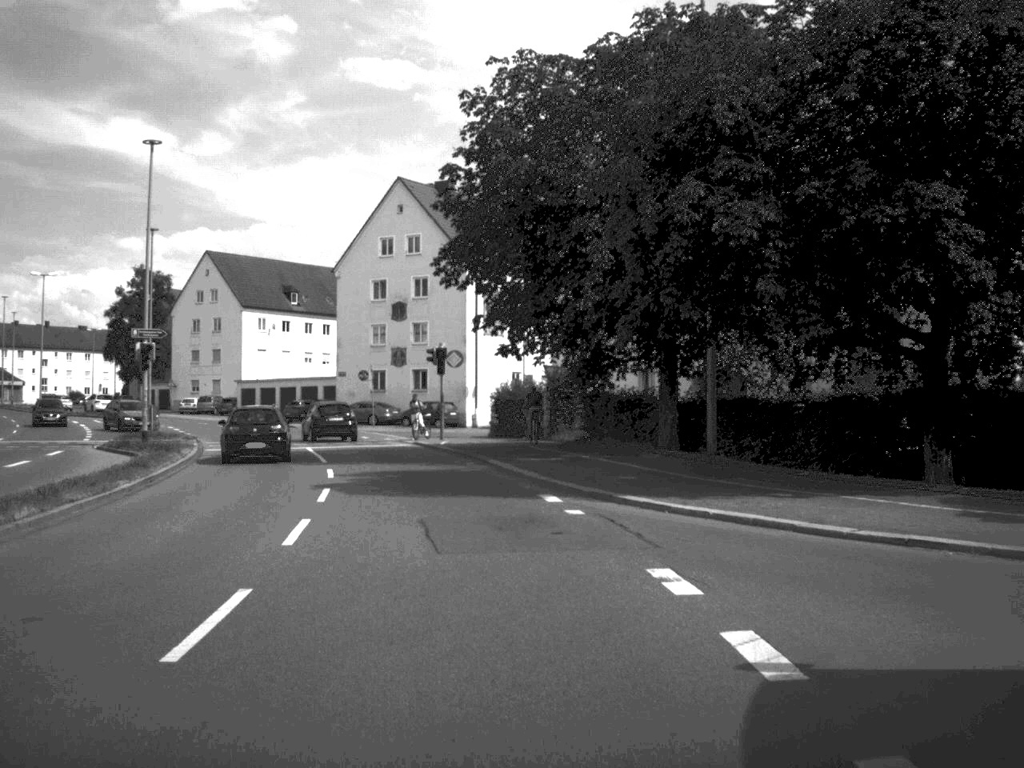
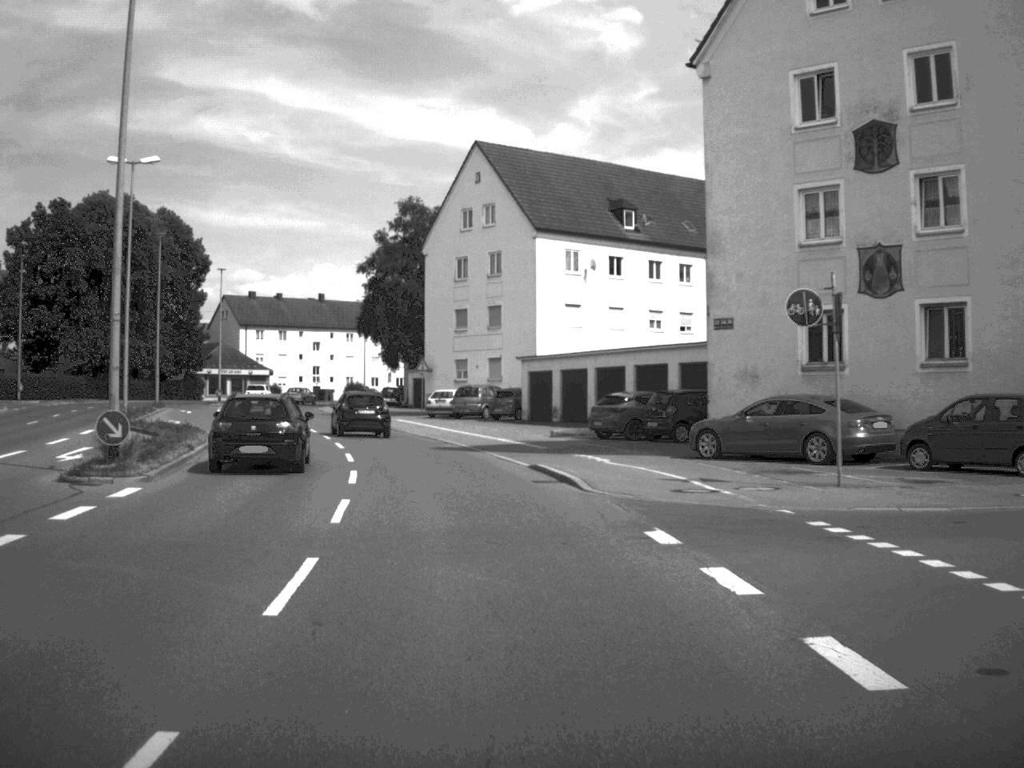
(-6.8, +46.8) m; -16°
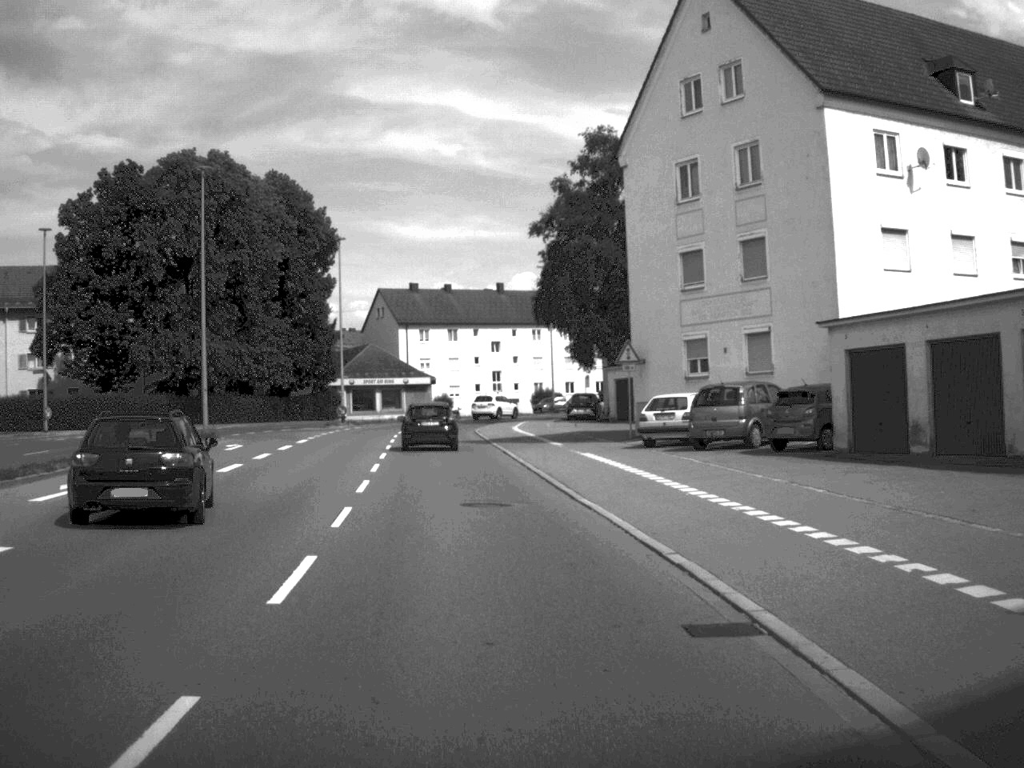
(-2.2, +28.7) m; -9°
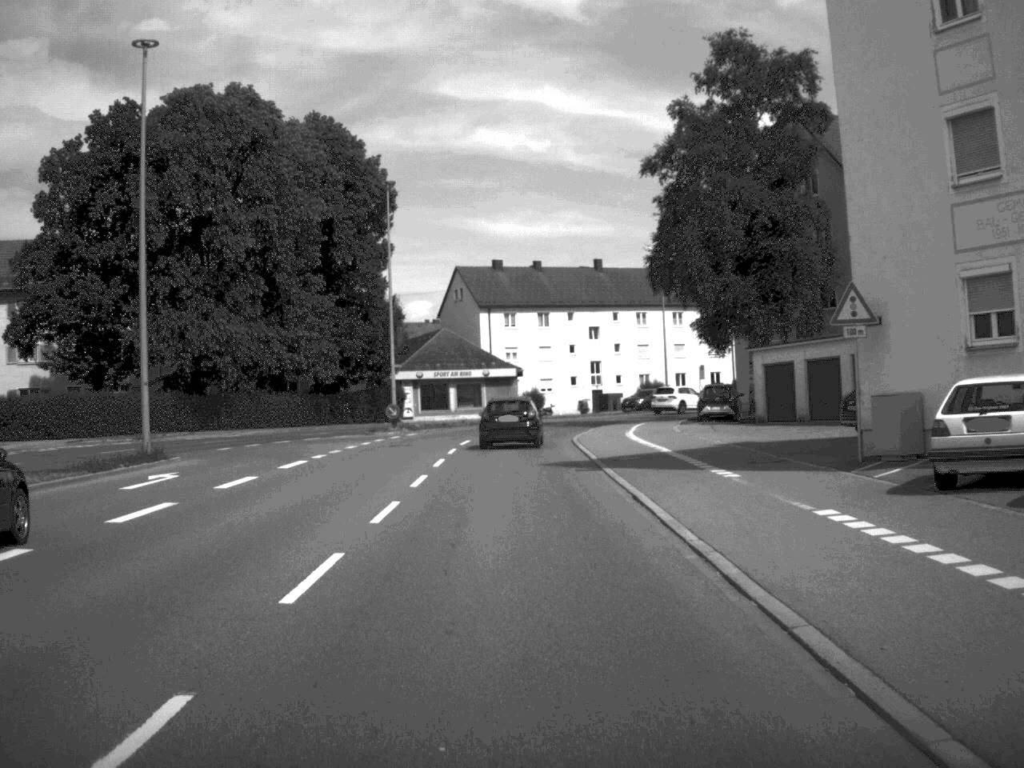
(-0.7, +18.1) m; -4°
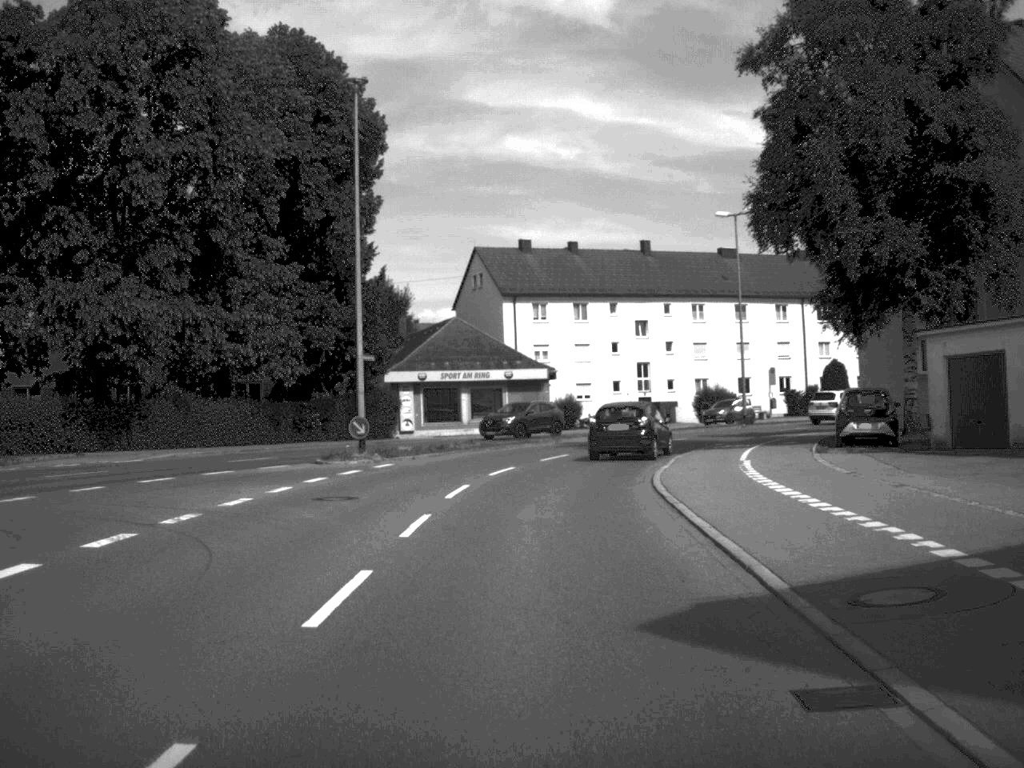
(-0.2, +18.5) m; -1°
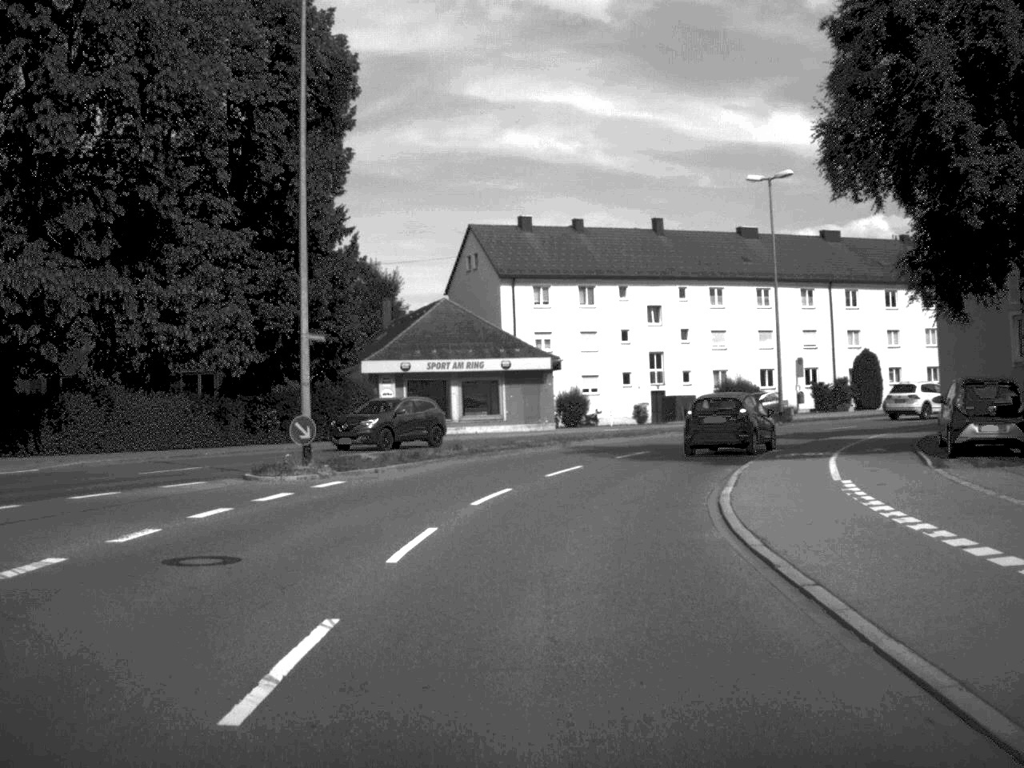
(0.0, +8.7) m; 0°
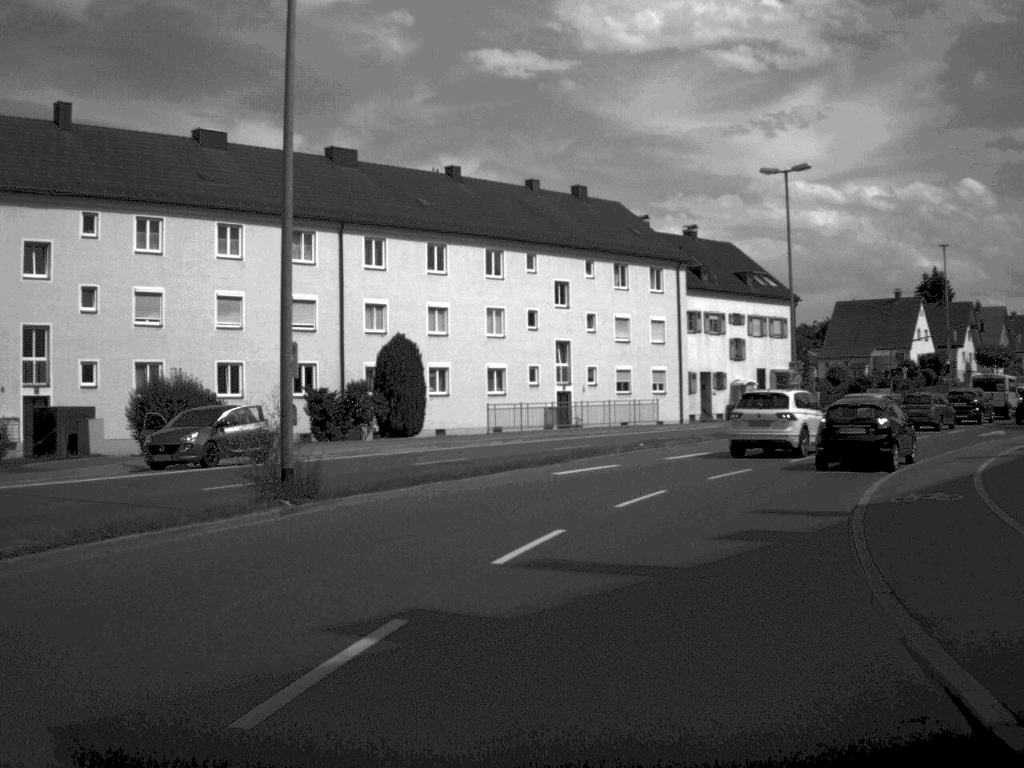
(+5.7, +34.4) m; +25°
